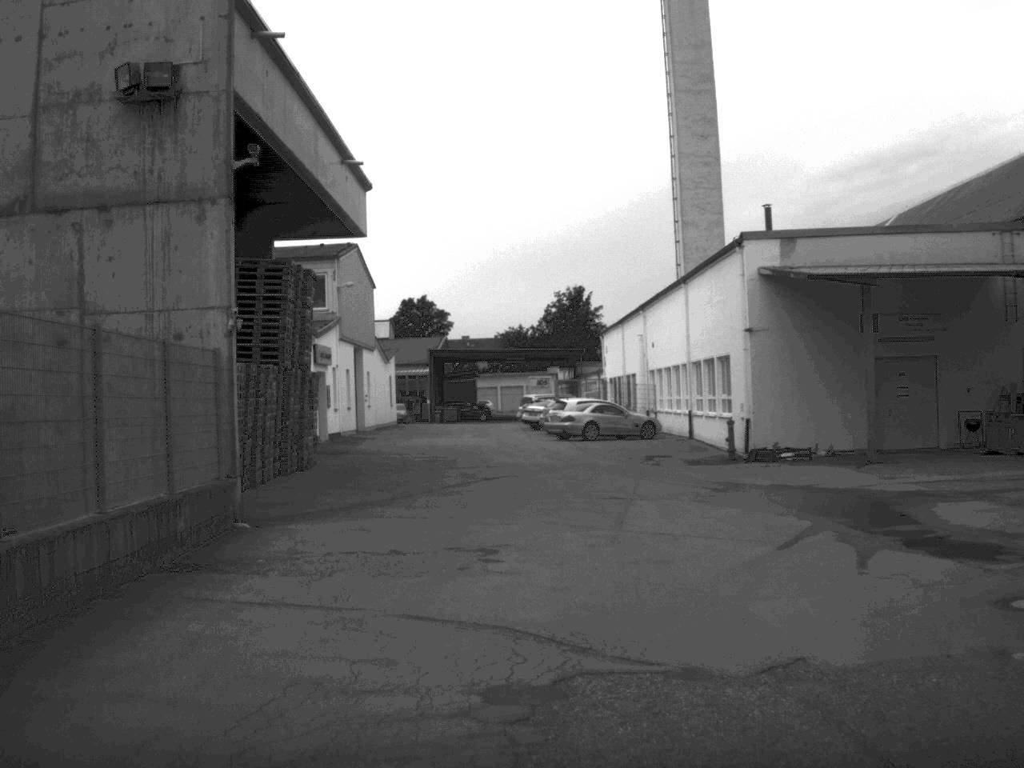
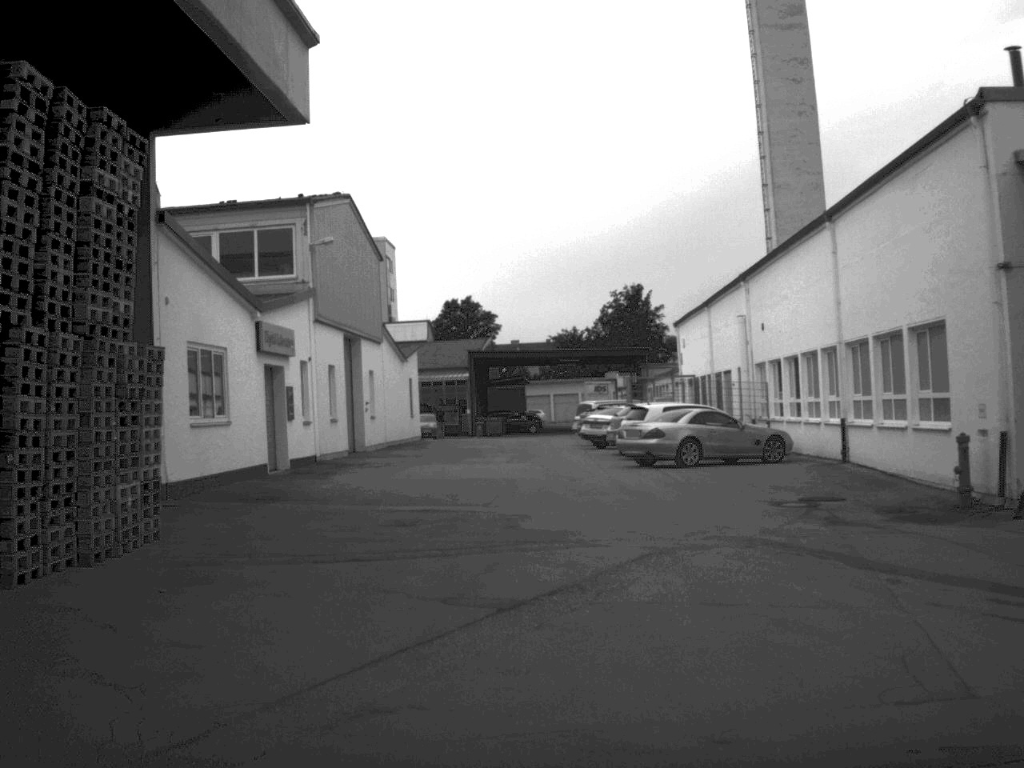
(-0.2, +15.6) m; -3°
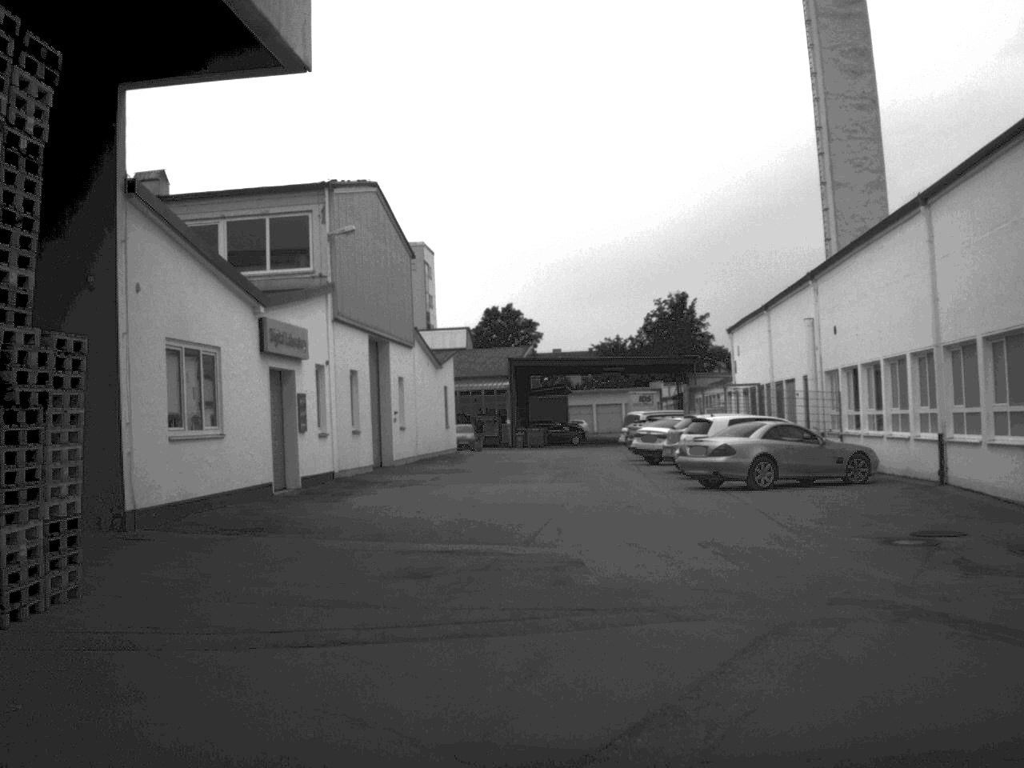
(-0.1, +4.0) m; -2°
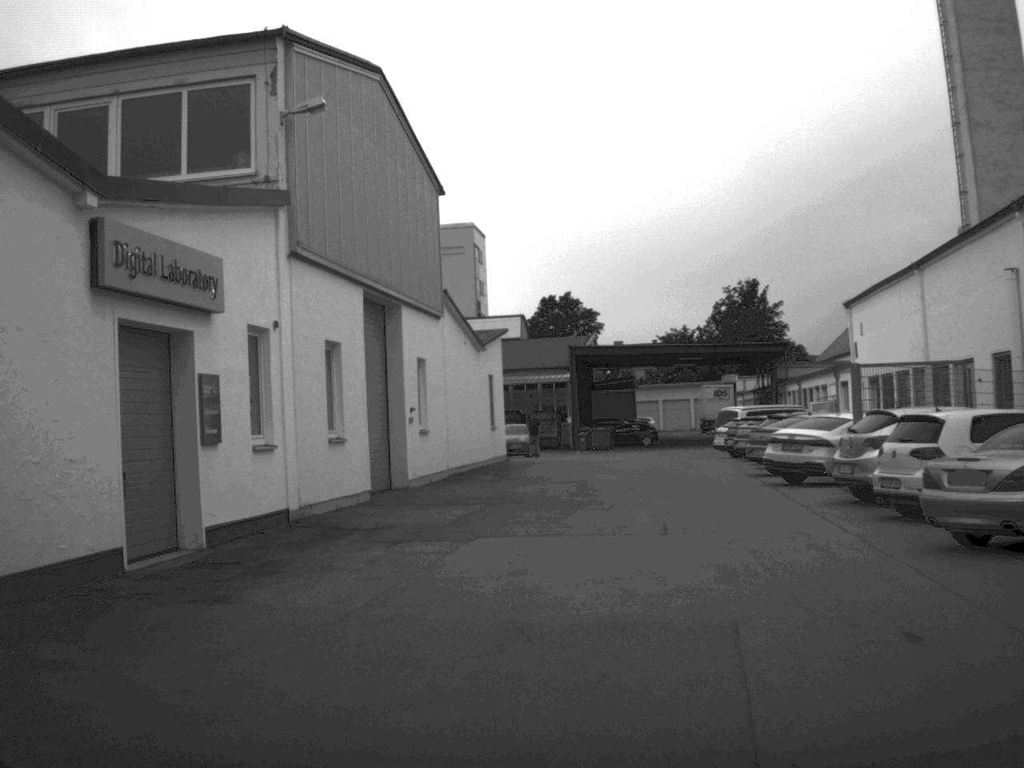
(-0.4, +12.3) m; -3°
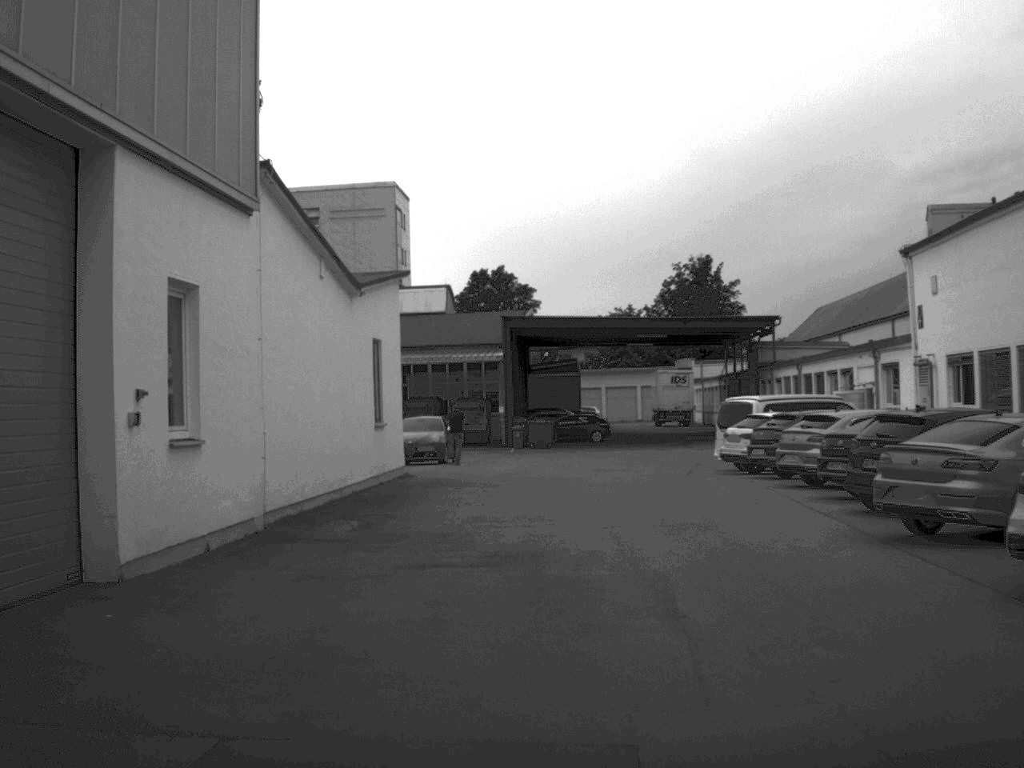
(+0.4, +15.2) m; +3°
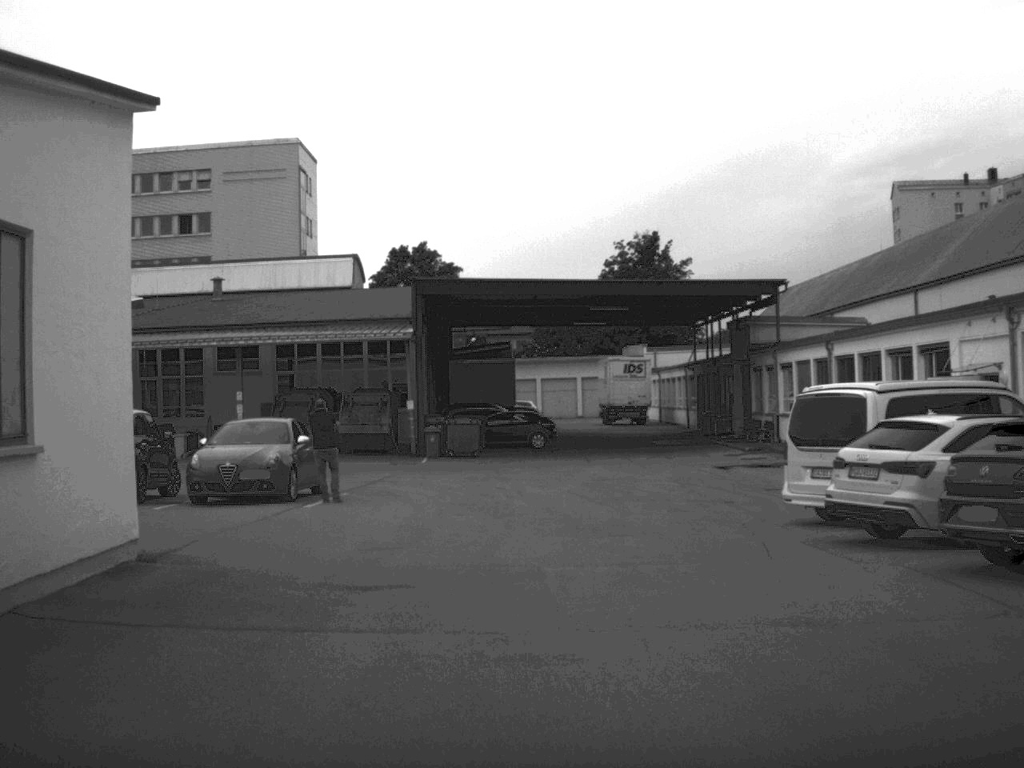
(+0.2, +15.5) m; +3°
